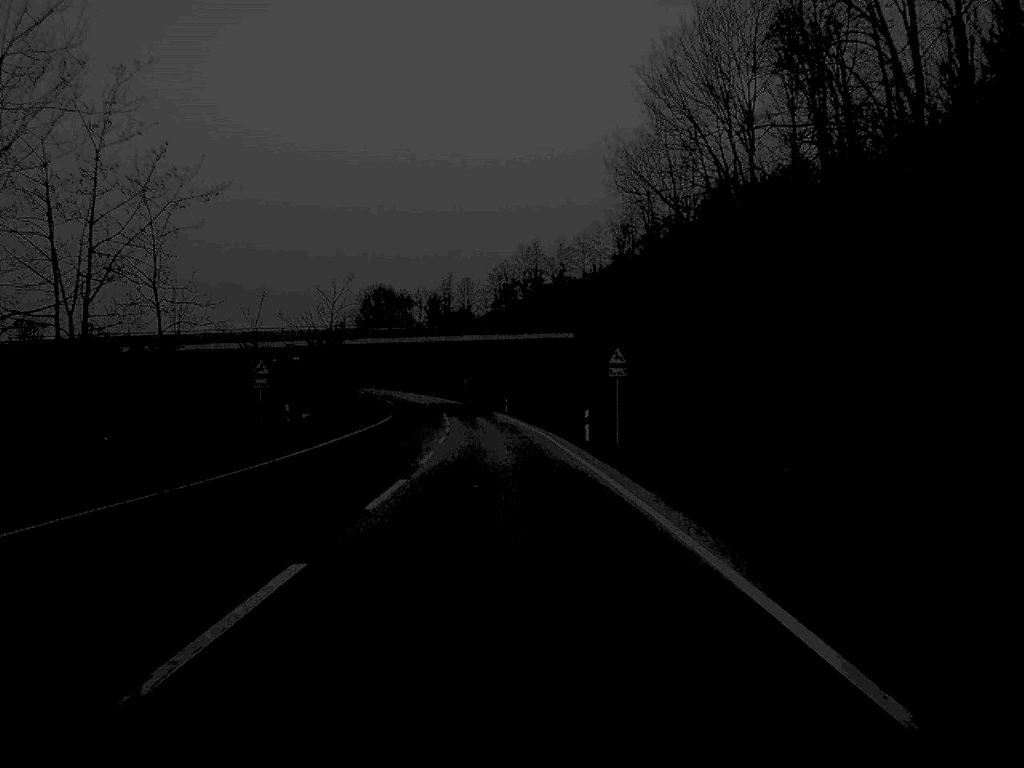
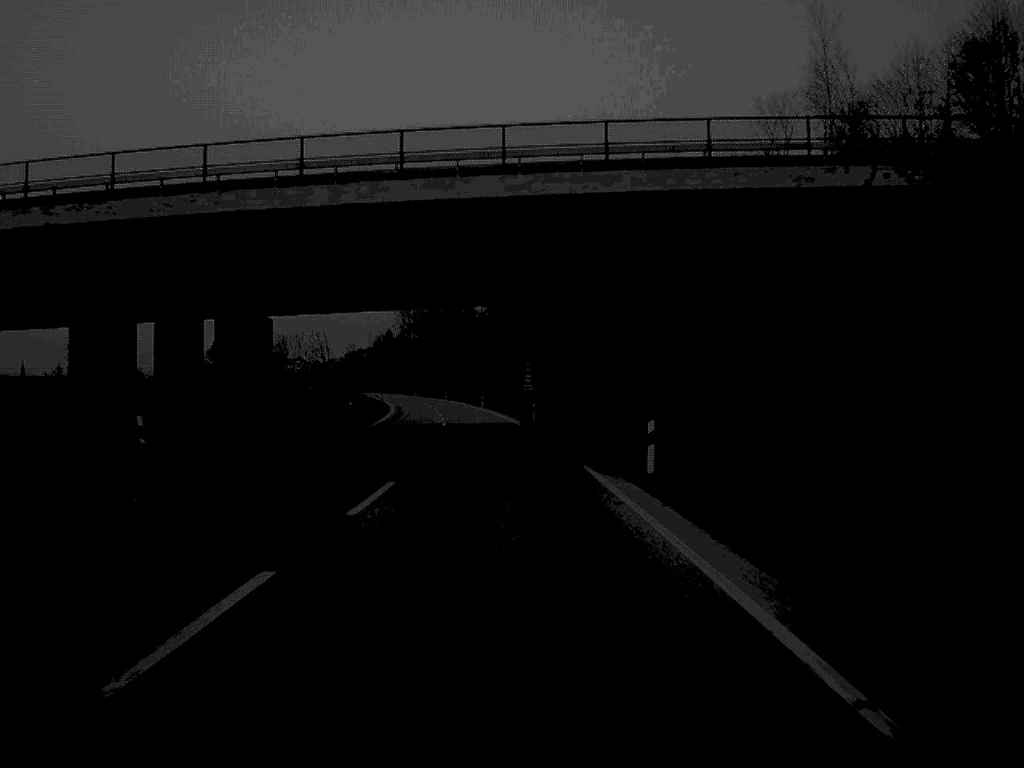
(-2.2, +74.1) m; -3°
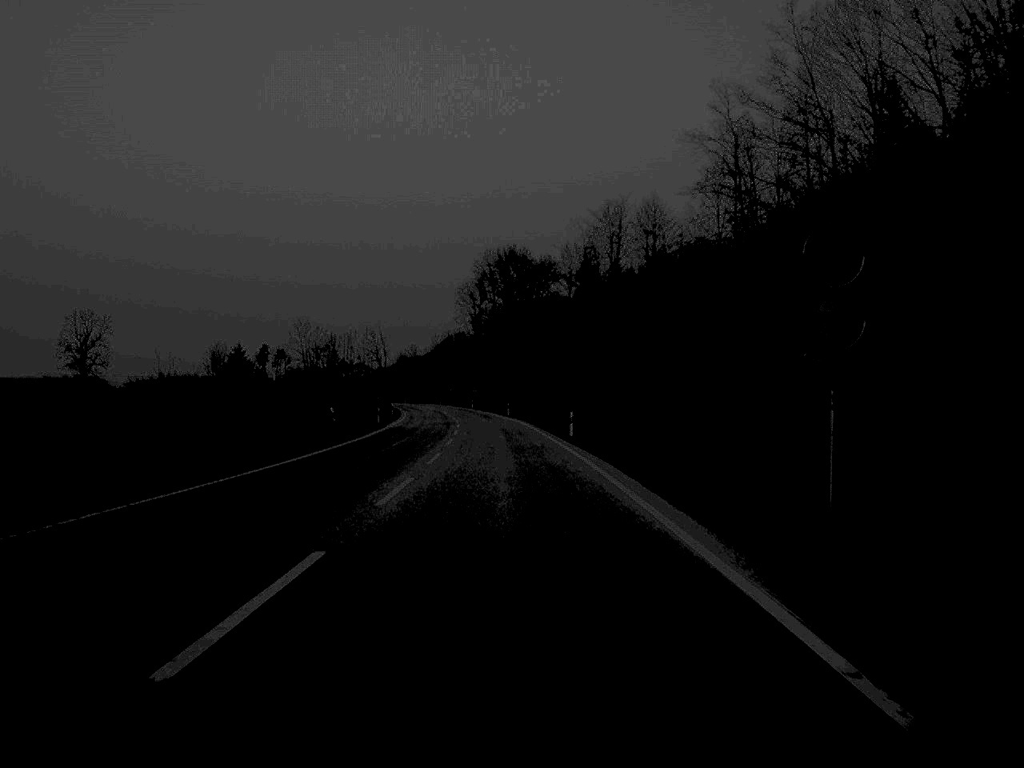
(-2.3, +71.2) m; -4°
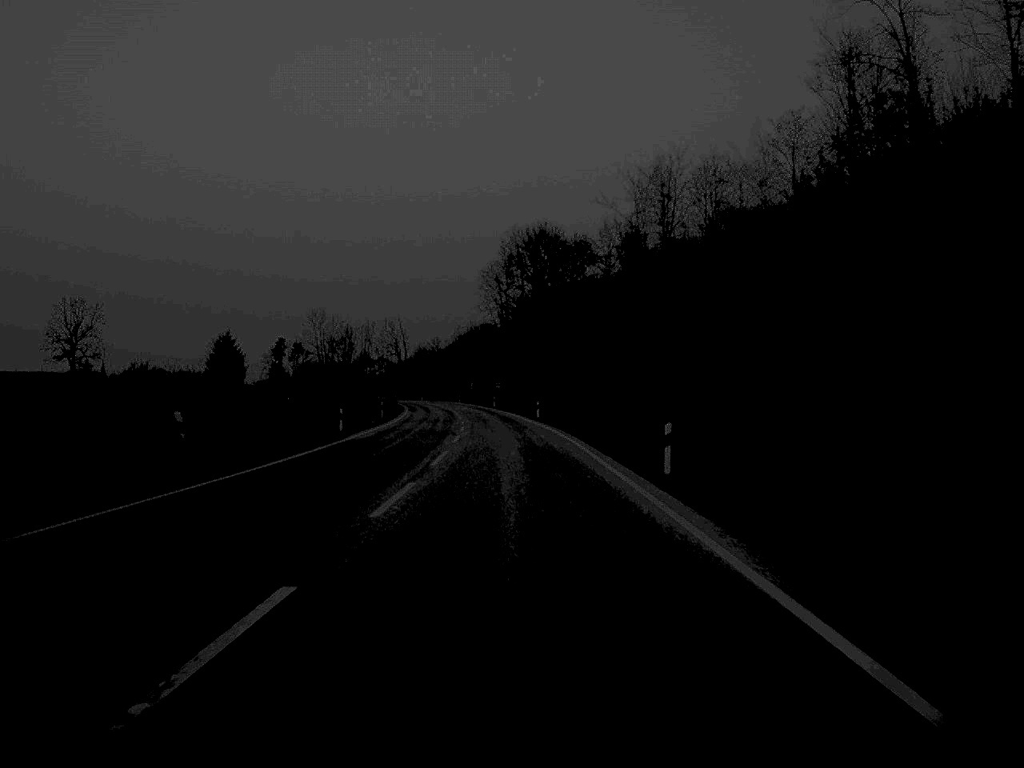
(-0.3, +27.1) m; -1°
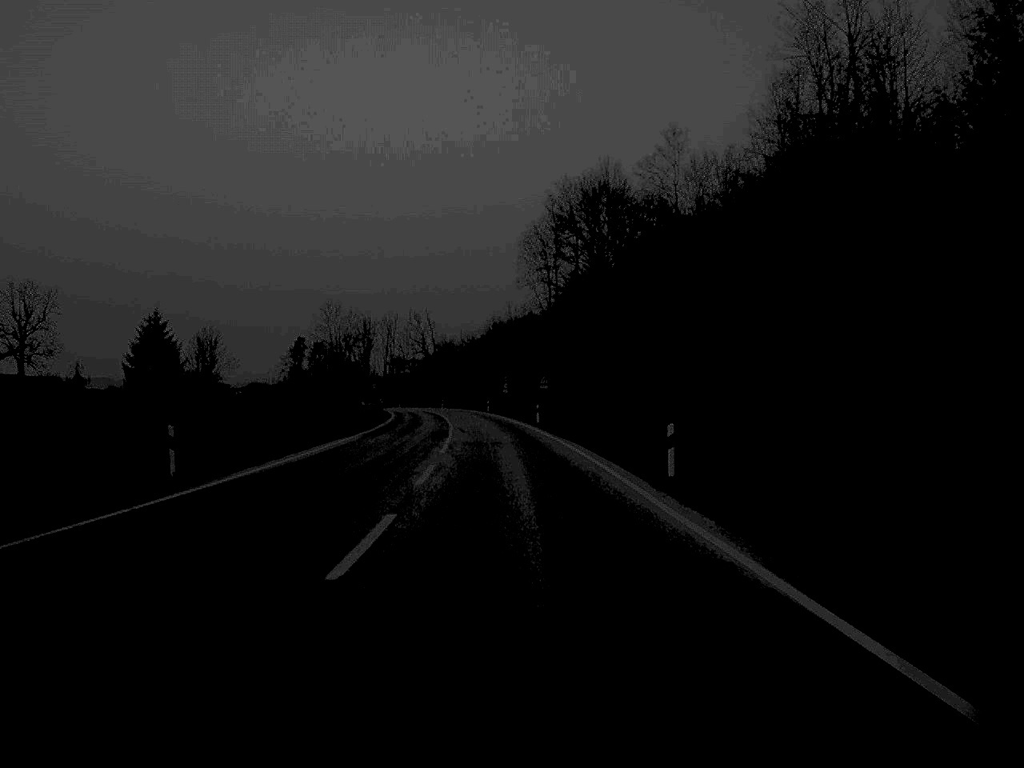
(-1.0, +54.7) m; -2°
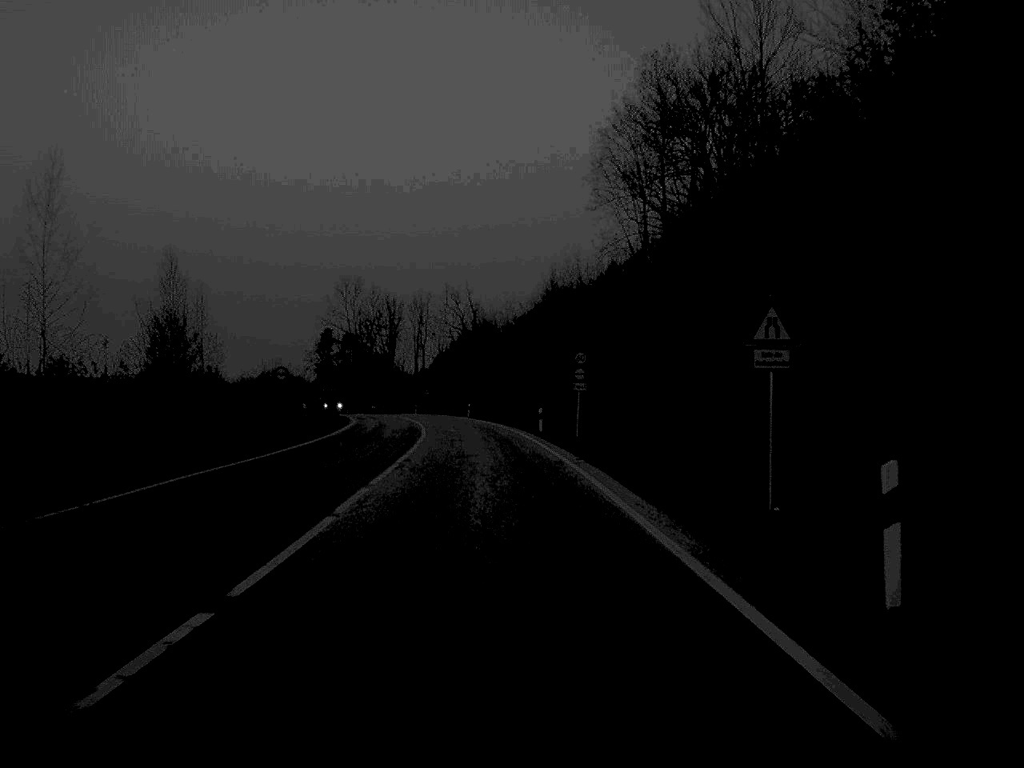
(-1.4, +63.1) m; -3°
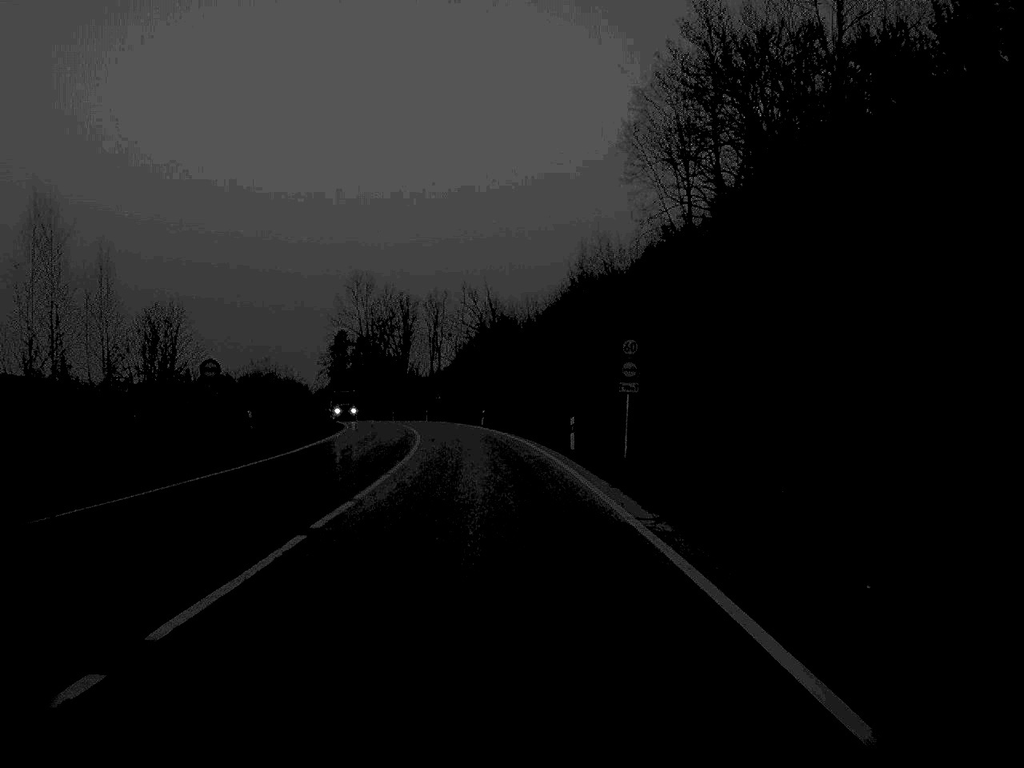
(-0.1, +14.3) m; -1°
